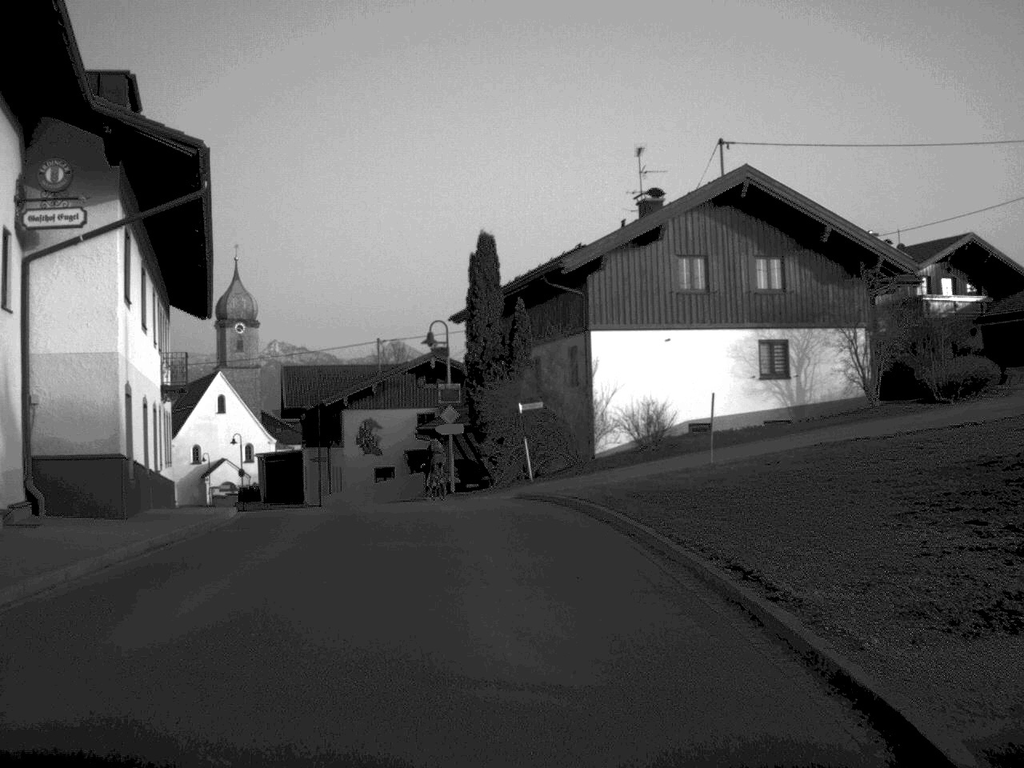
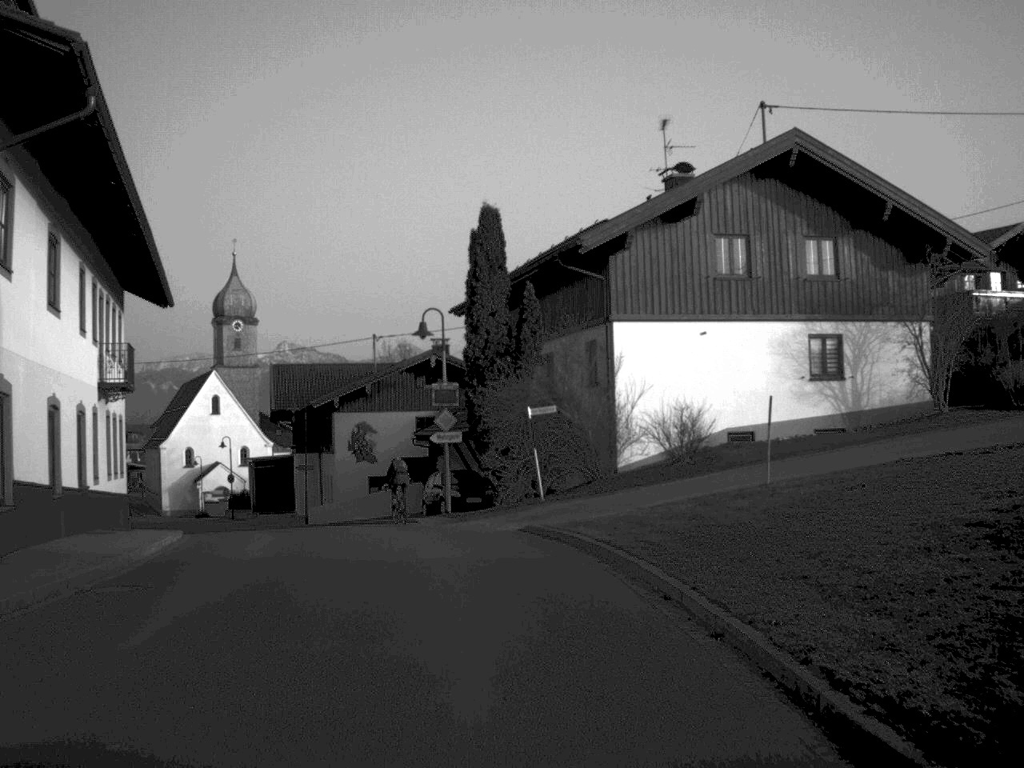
(0.0, +6.1) m; -1°
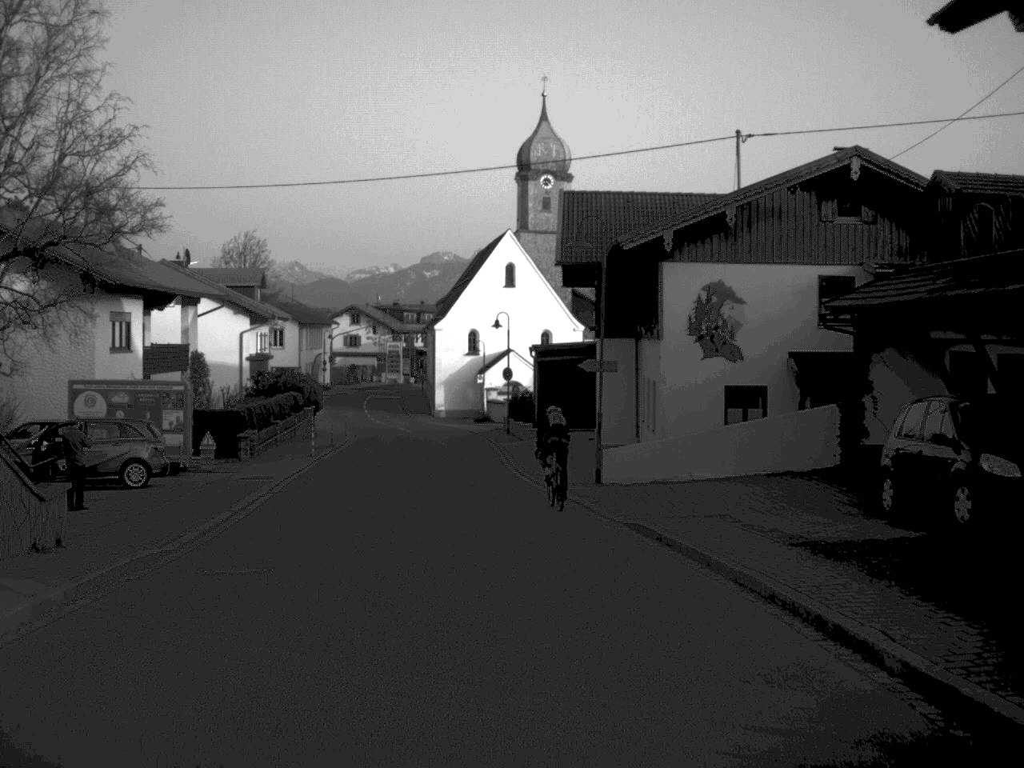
(-3.6, +27.6) m; -15°
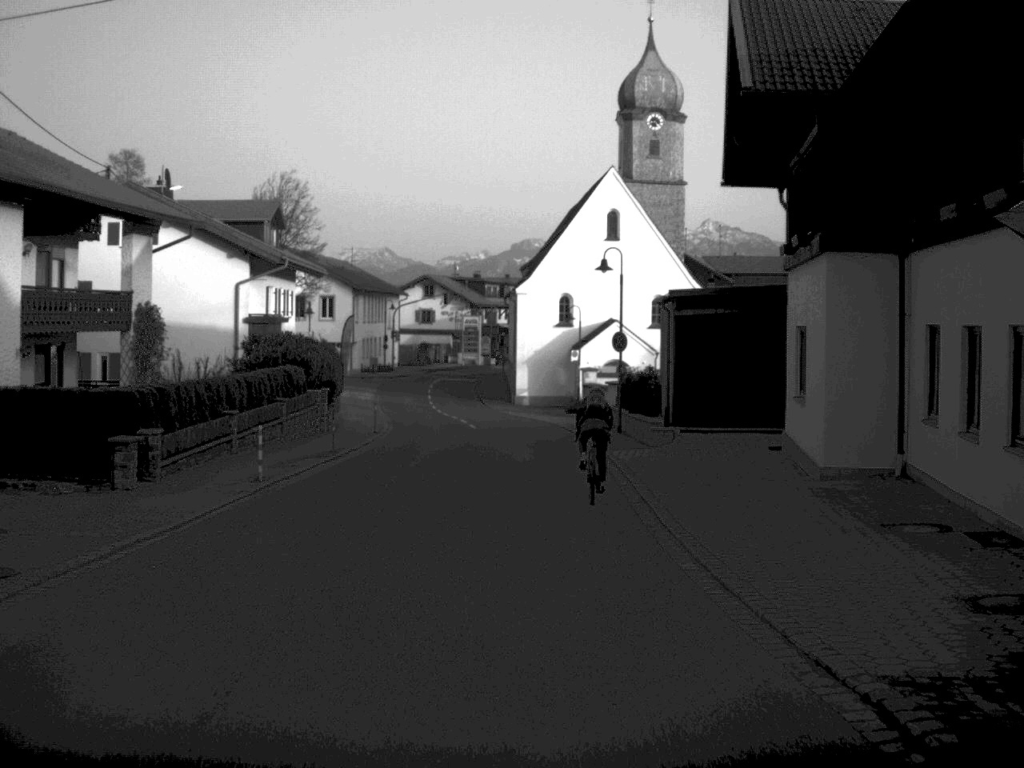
(-0.8, +19.7) m; -4°
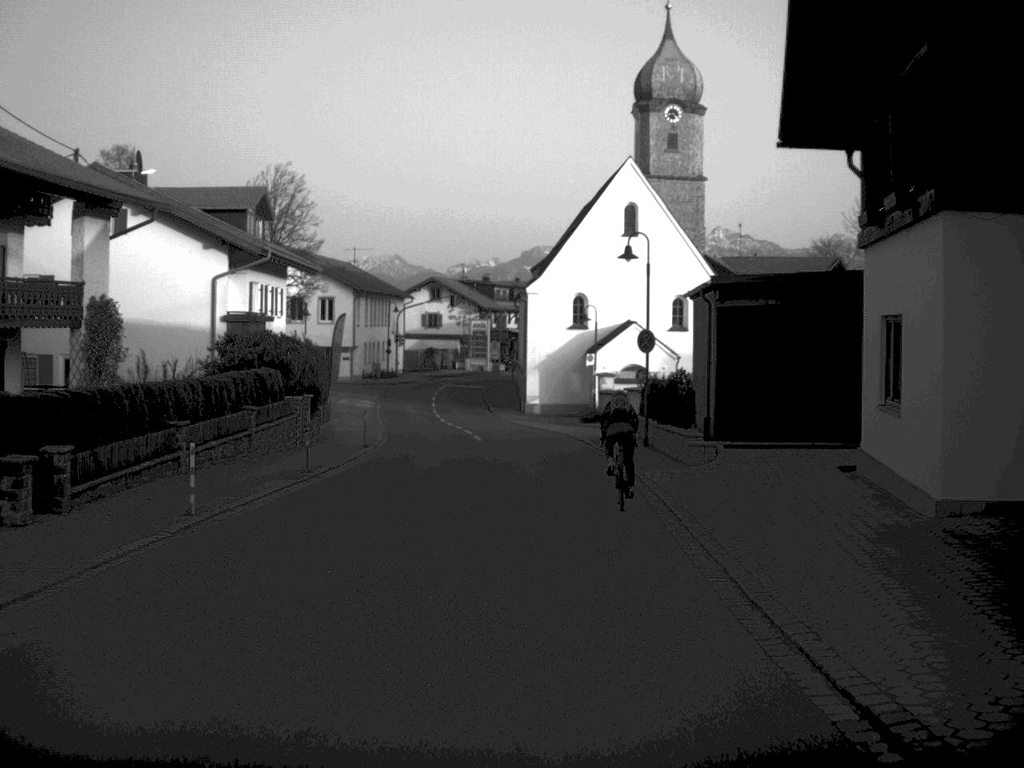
(0.0, +5.1) m; 0°
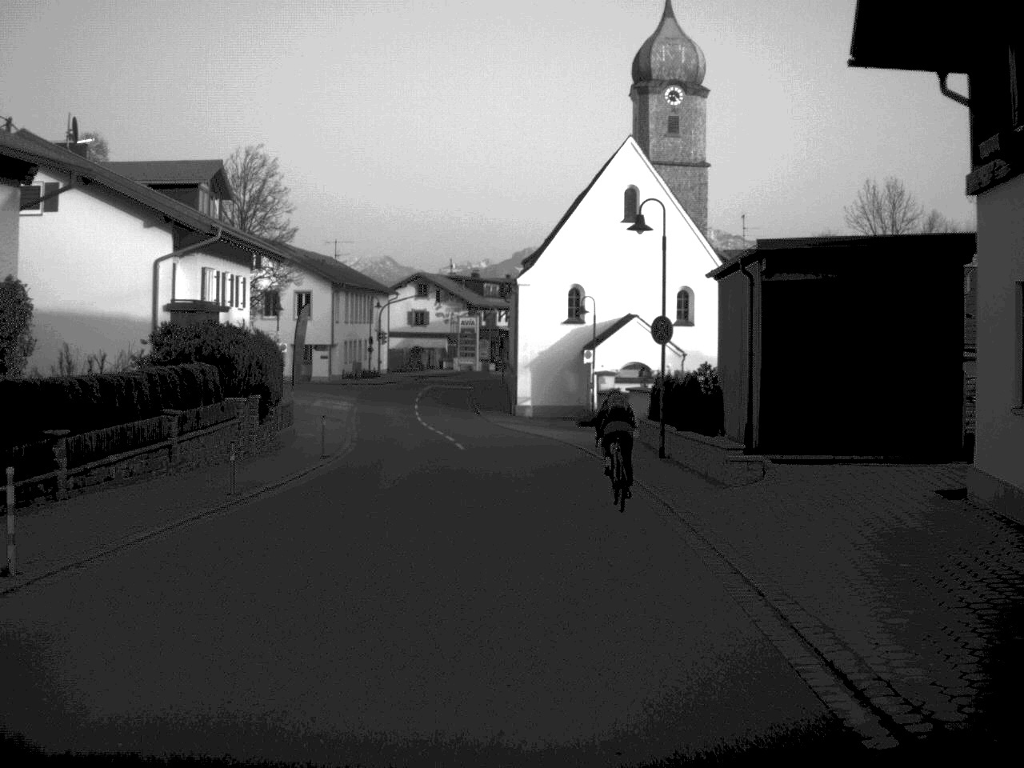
(0.0, +5.8) m; 0°
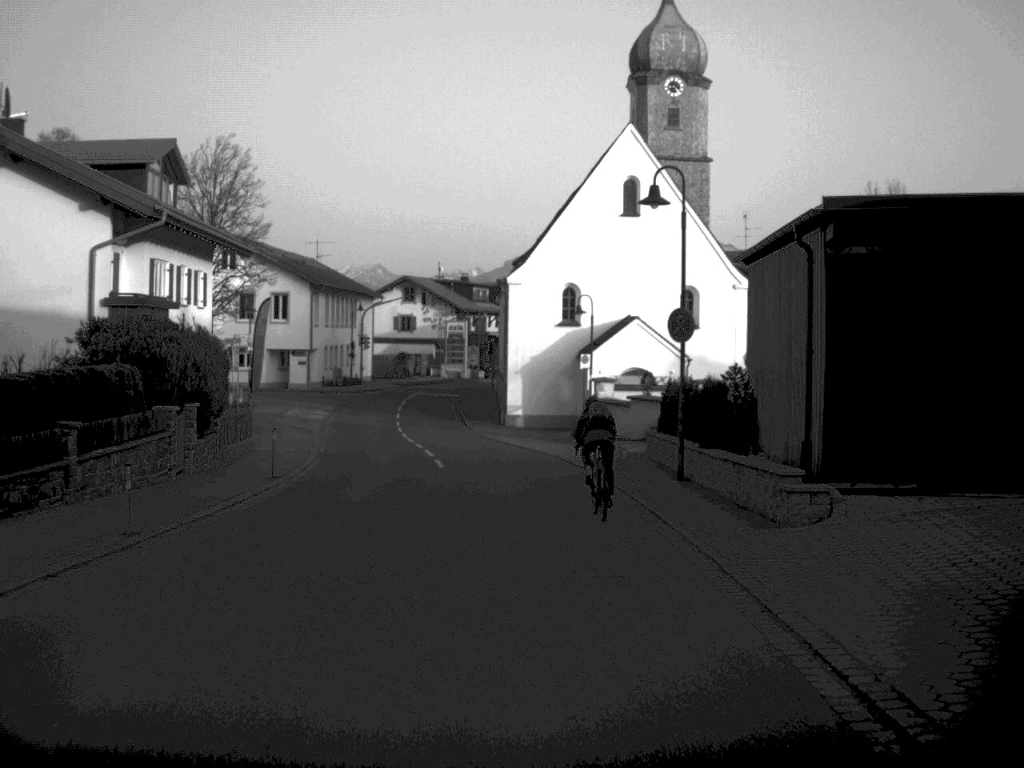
(0.0, +4.8) m; 0°
